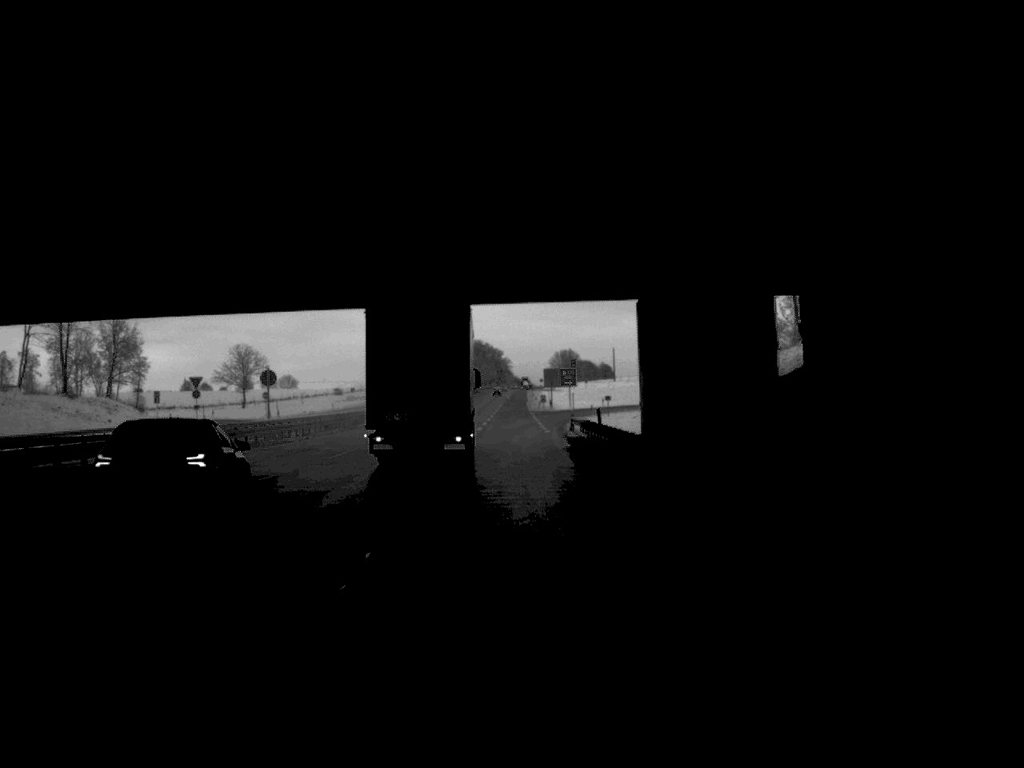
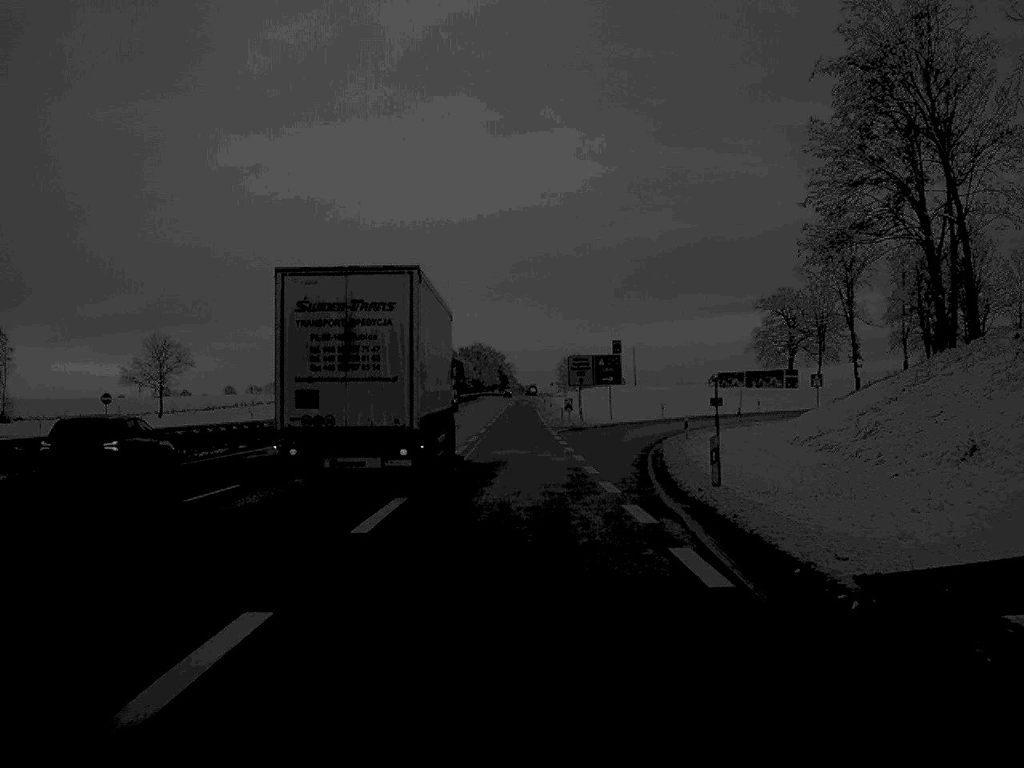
(-0.5, +53.8) m; 0°
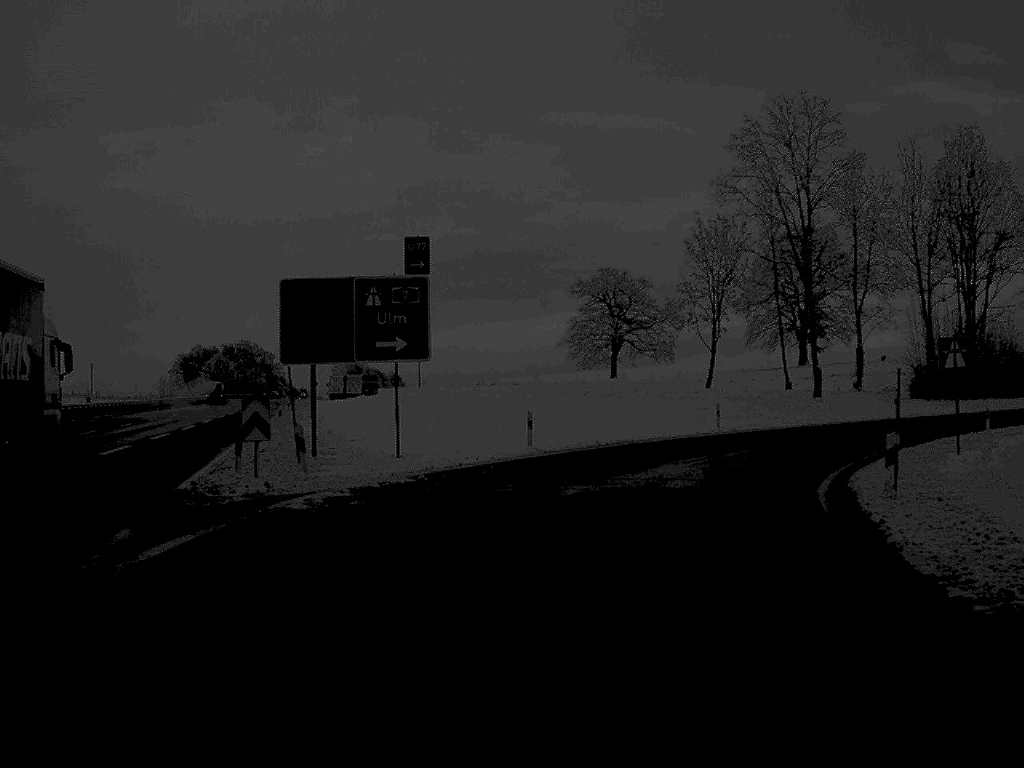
(+3.2, +52.8) m; +10°
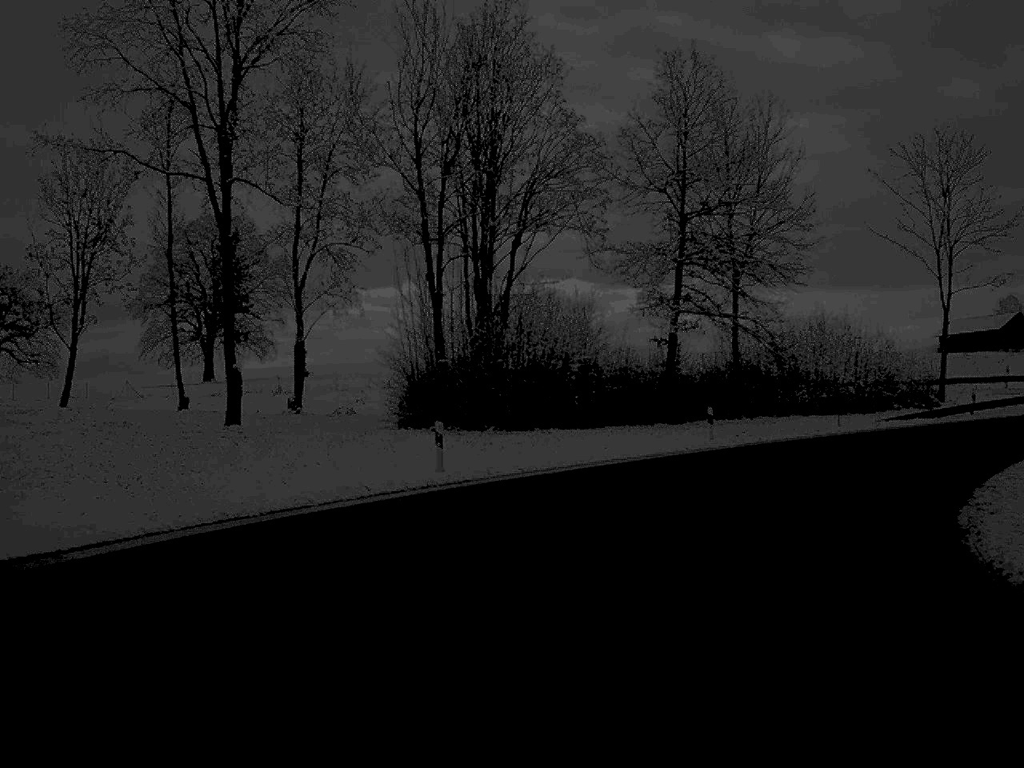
(+6.9, +33.6) m; +27°
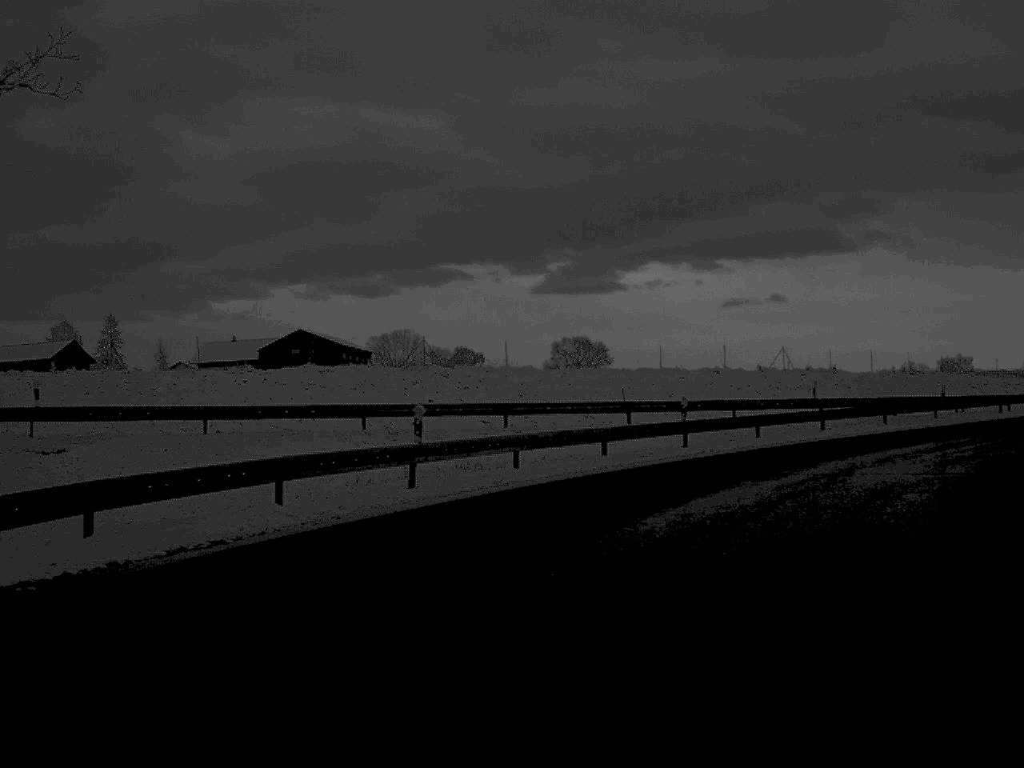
(+14.1, +36.7) m; +43°
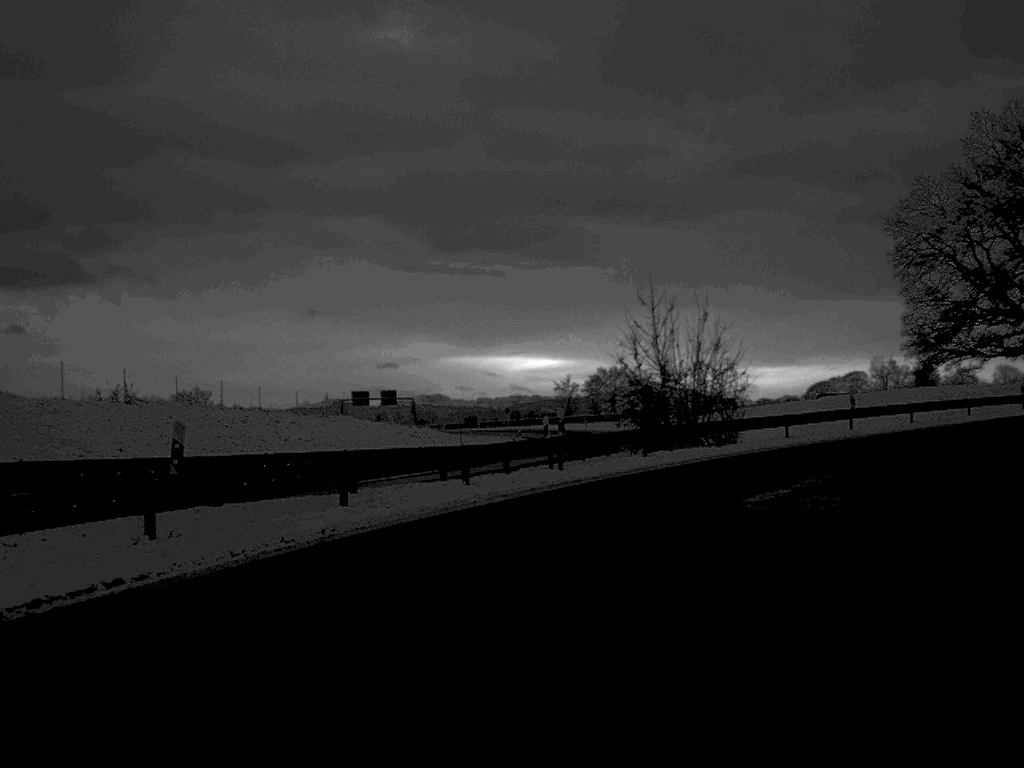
(+9.3, +30.0) m; +34°
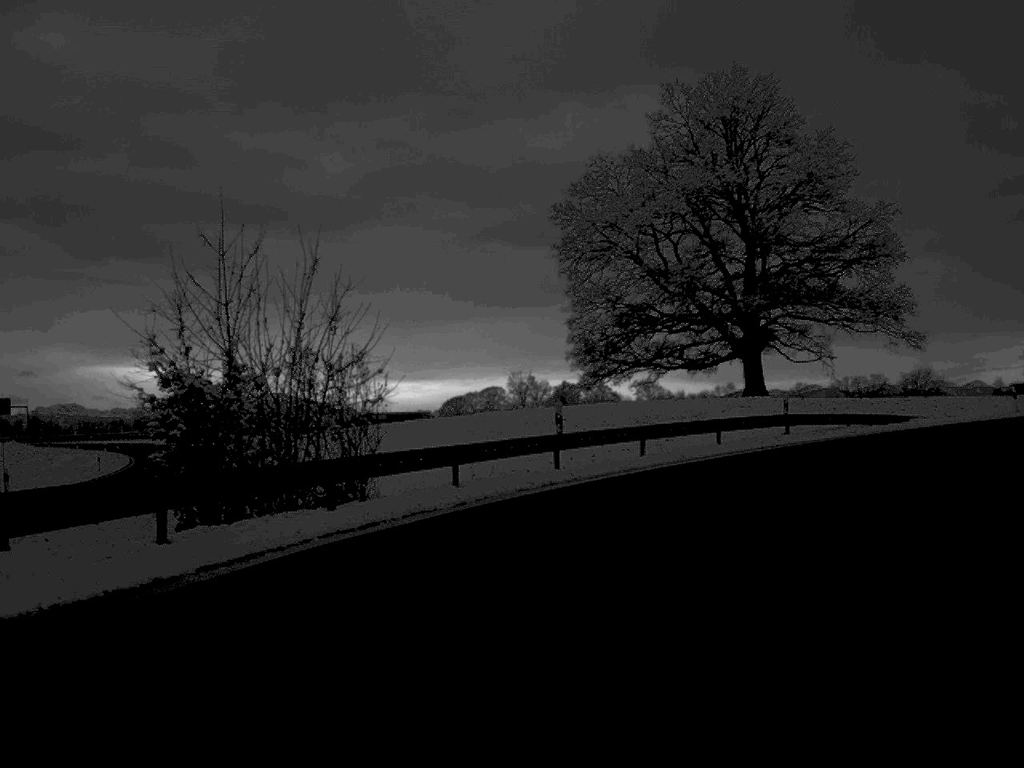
(+2.1, +15.0) m; +16°
